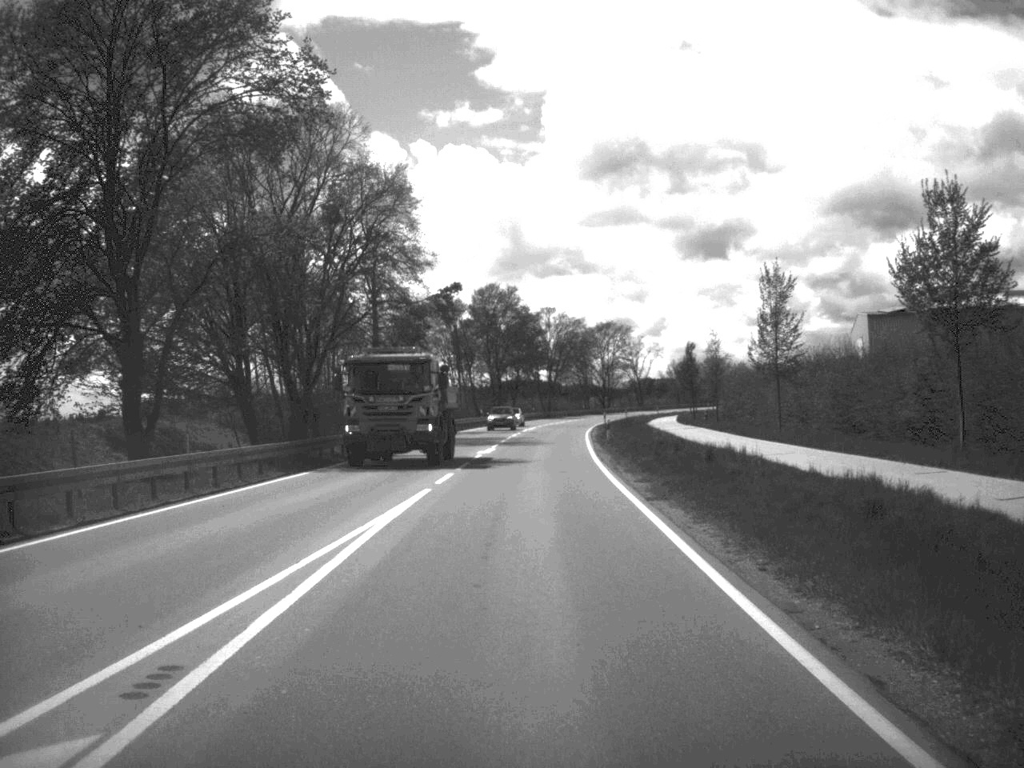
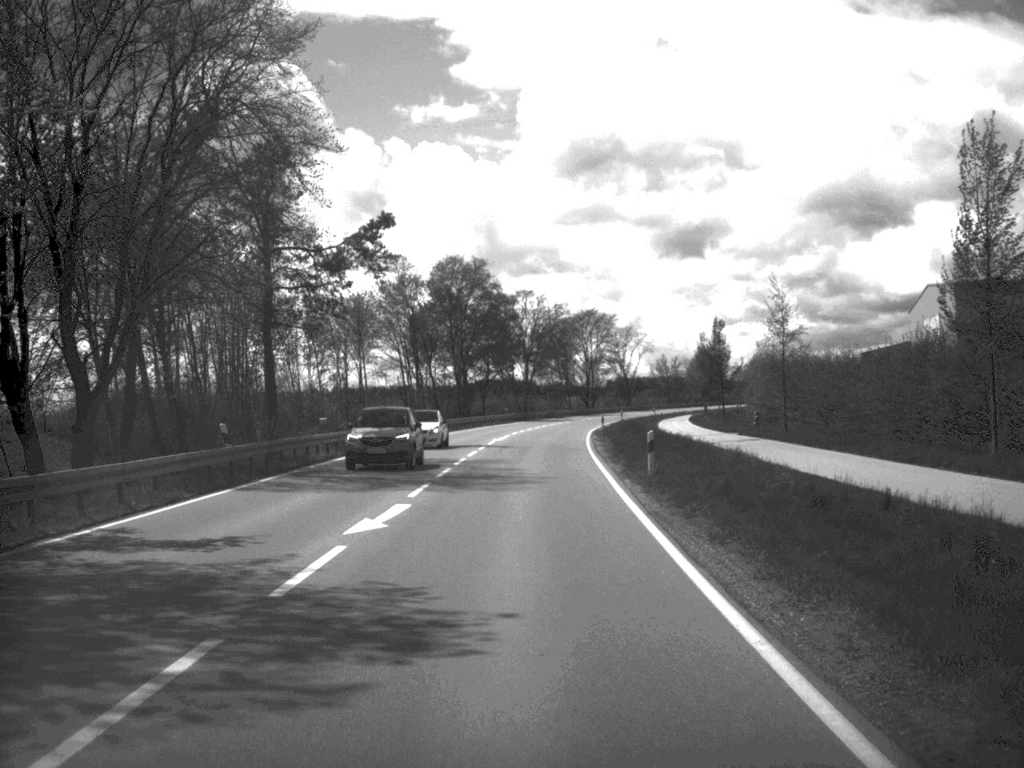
(+0.2, +27.0) m; +1°
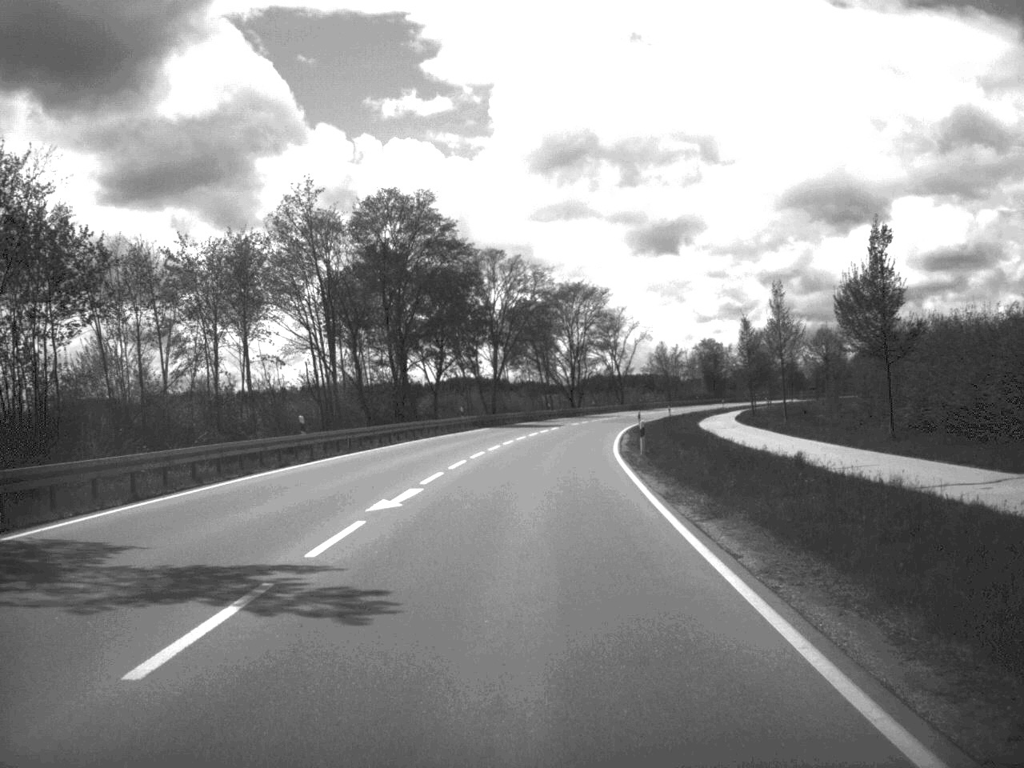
(+0.3, +38.9) m; +1°
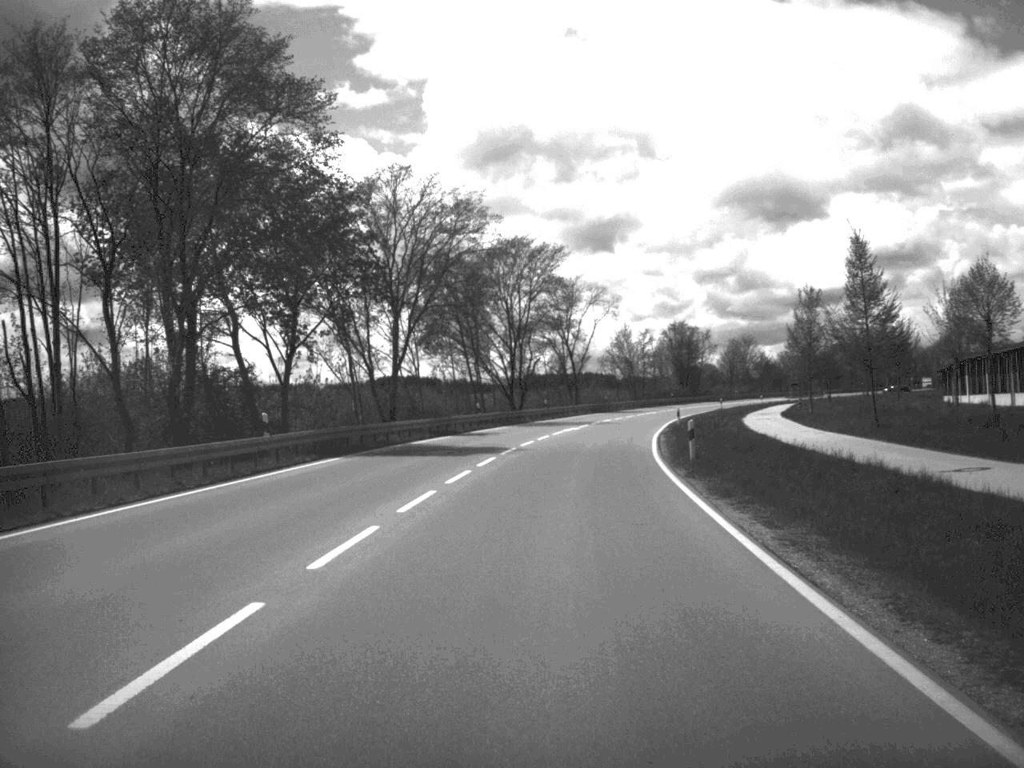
(+0.9, +42.4) m; +3°
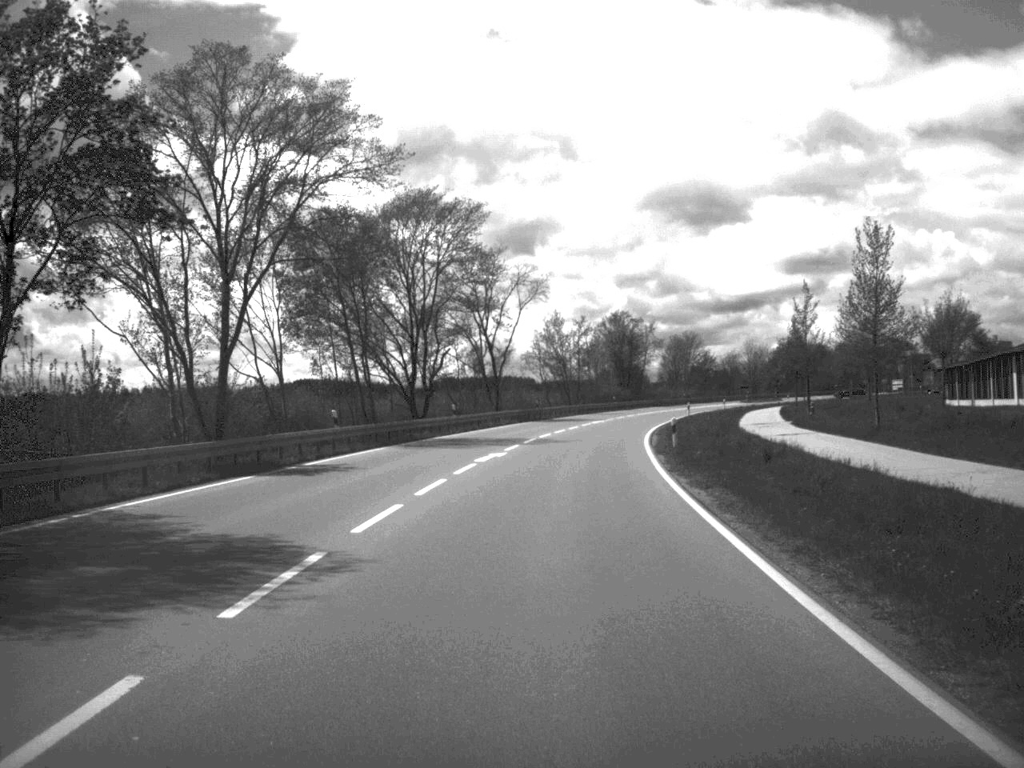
(+0.8, +26.4) m; +4°
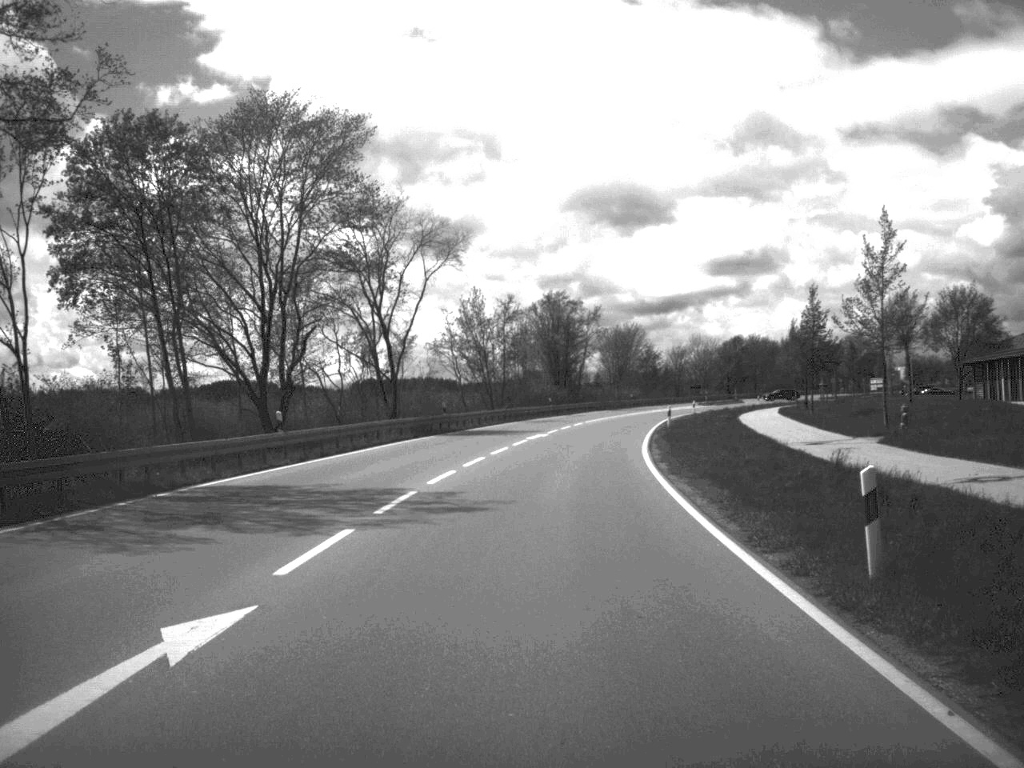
(+0.8, +27.1) m; +3°
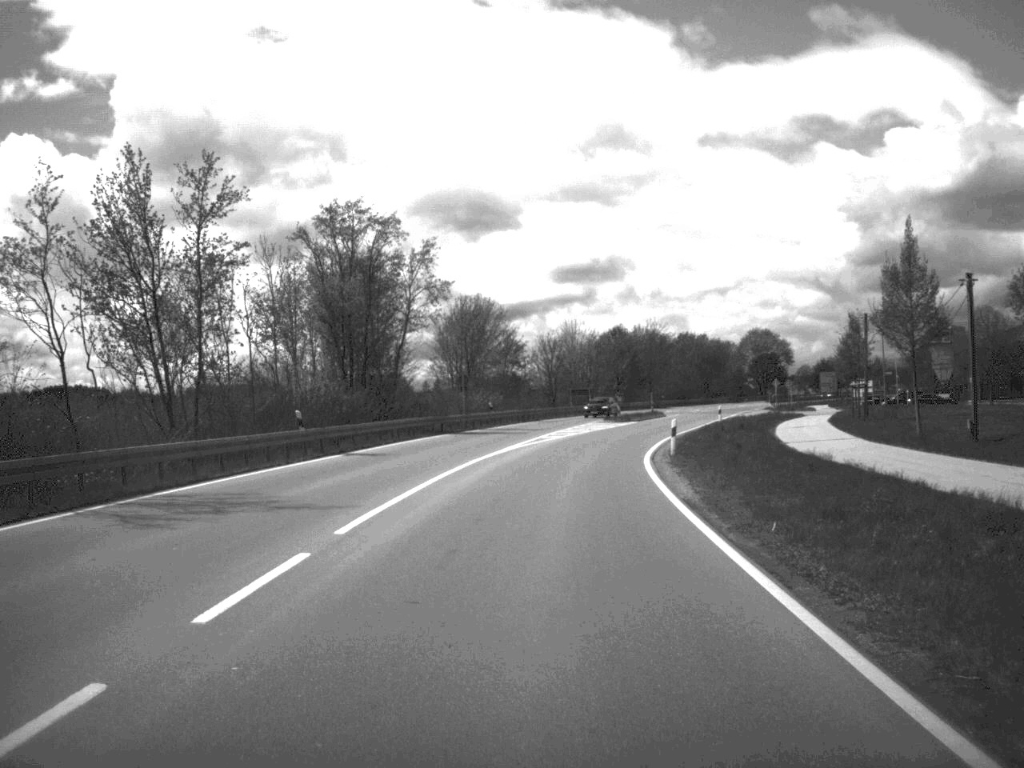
(+3.4, +55.2) m; +7°
